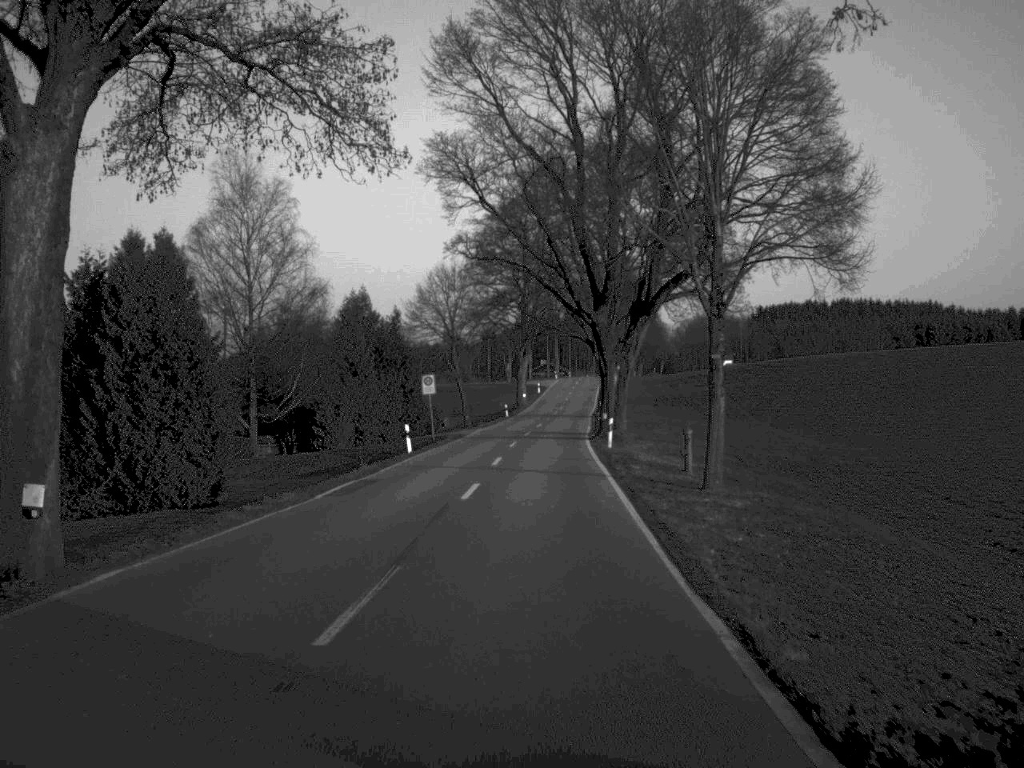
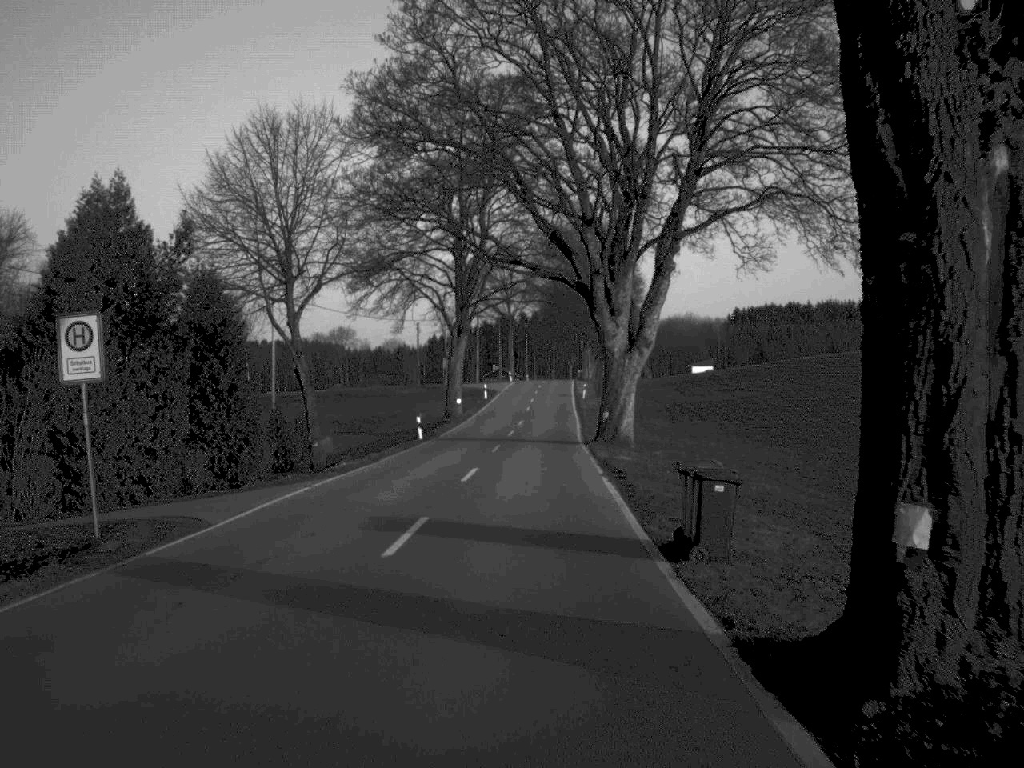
(+0.9, +43.3) m; +2°
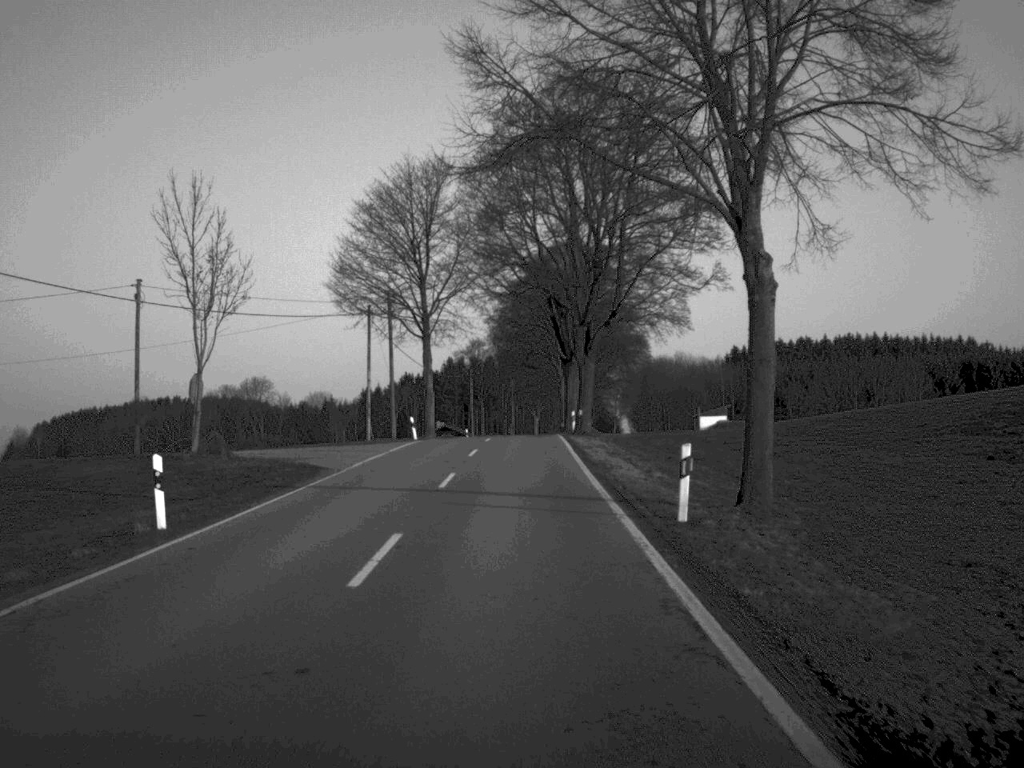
(+1.5, +72.2) m; +2°
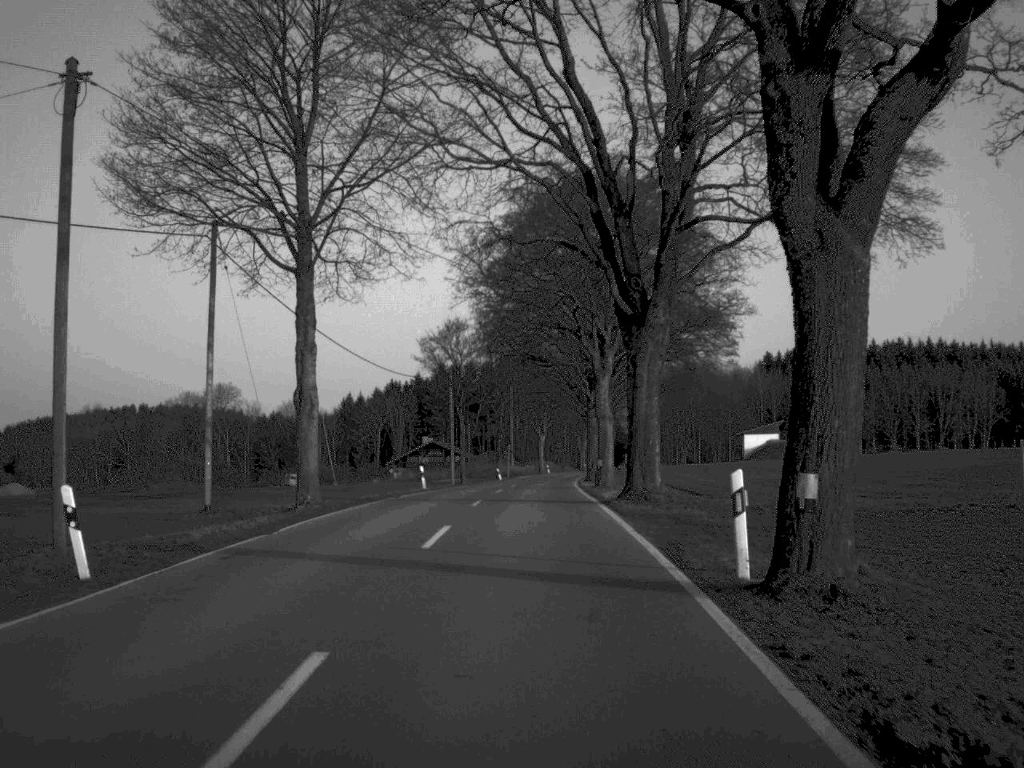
(-0.1, +41.9) m; 0°
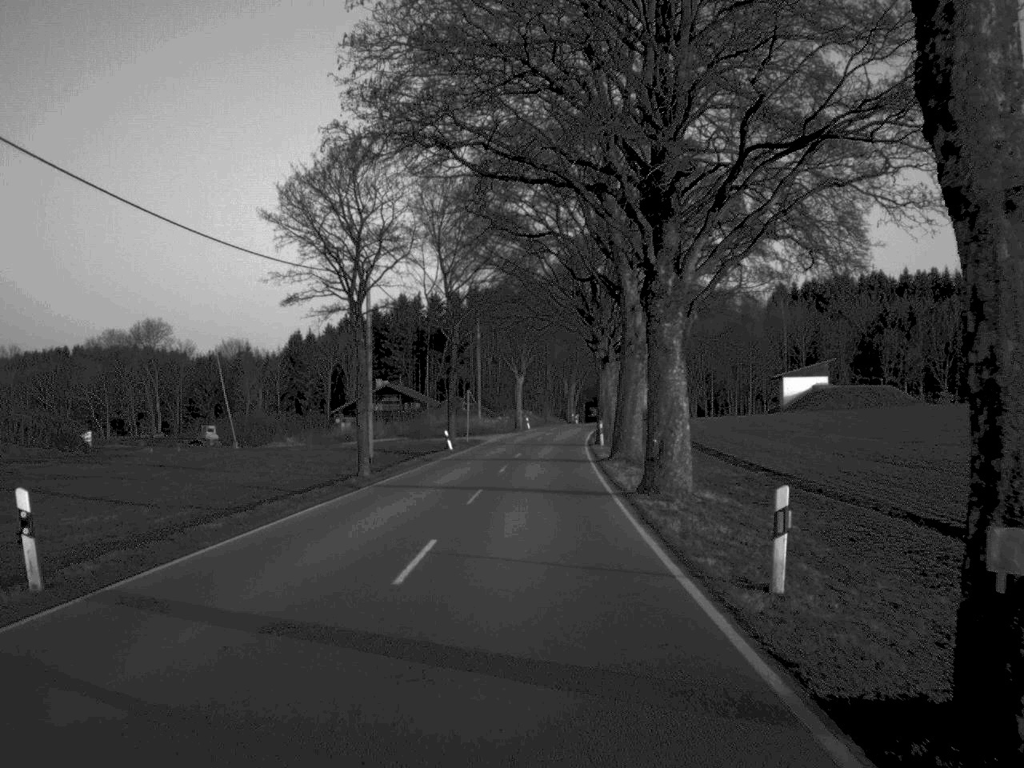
(+0.3, +39.8) m; +1°
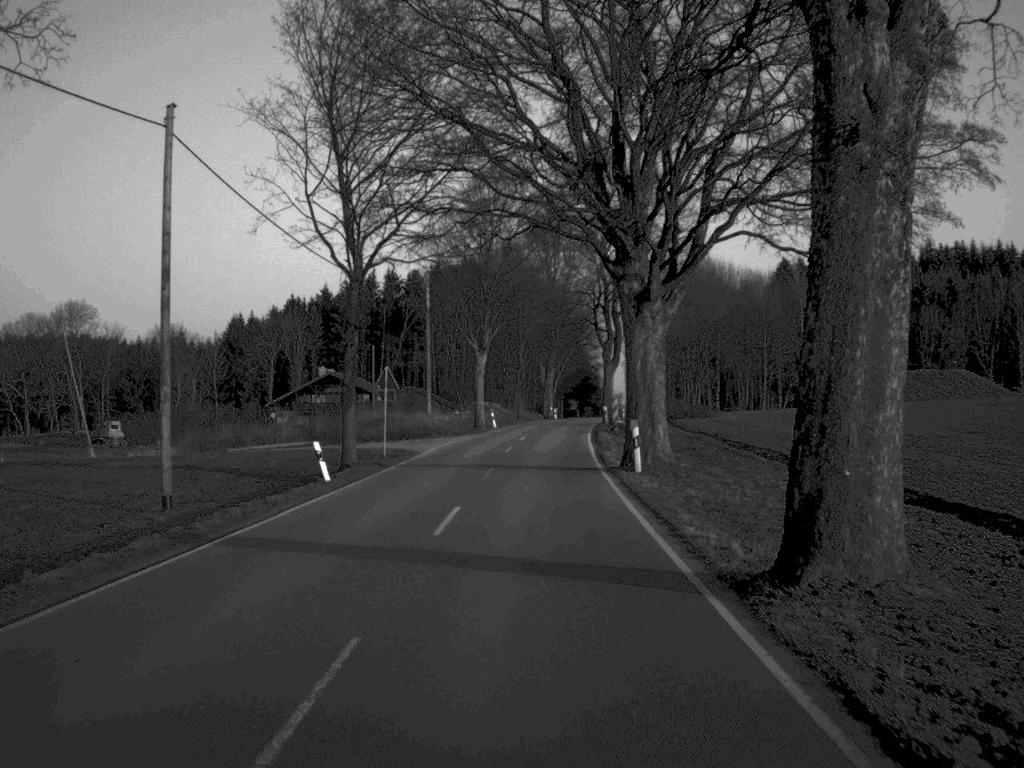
(+0.3, +29.8) m; +1°
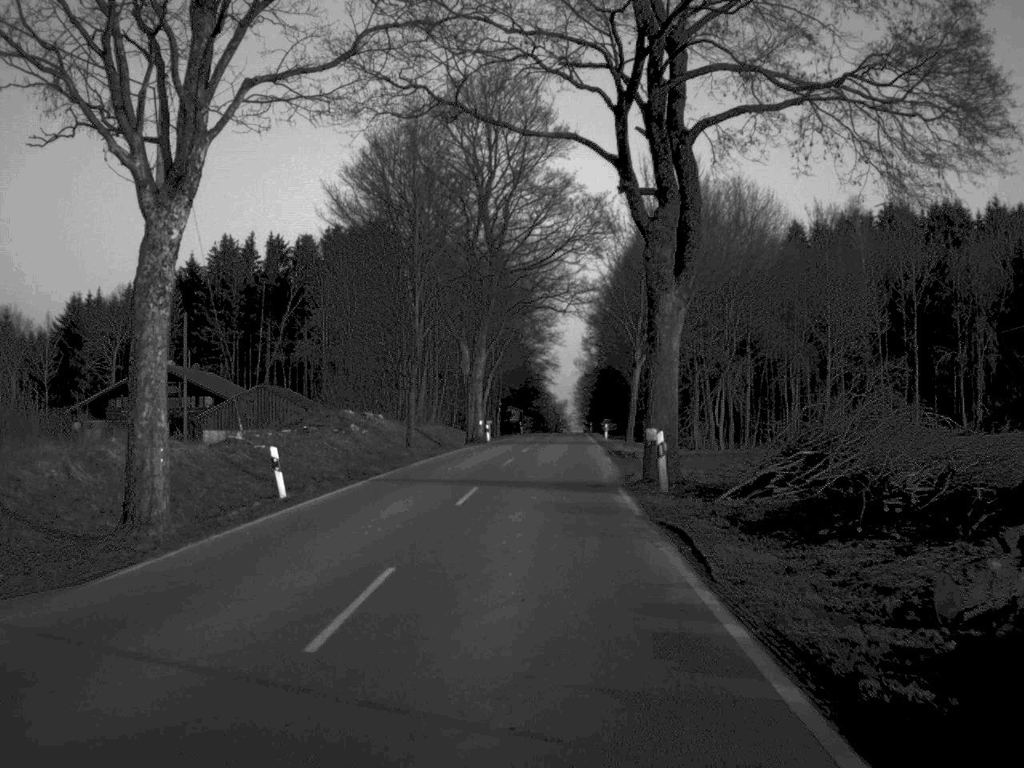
(+1.3, +54.6) m; +3°
